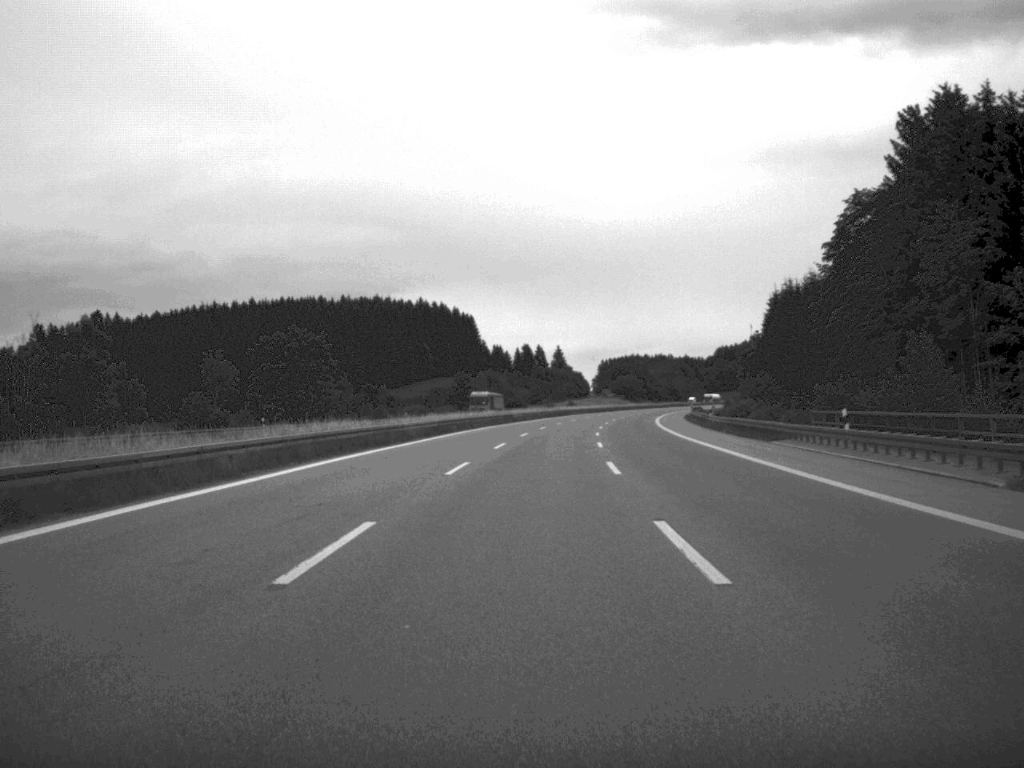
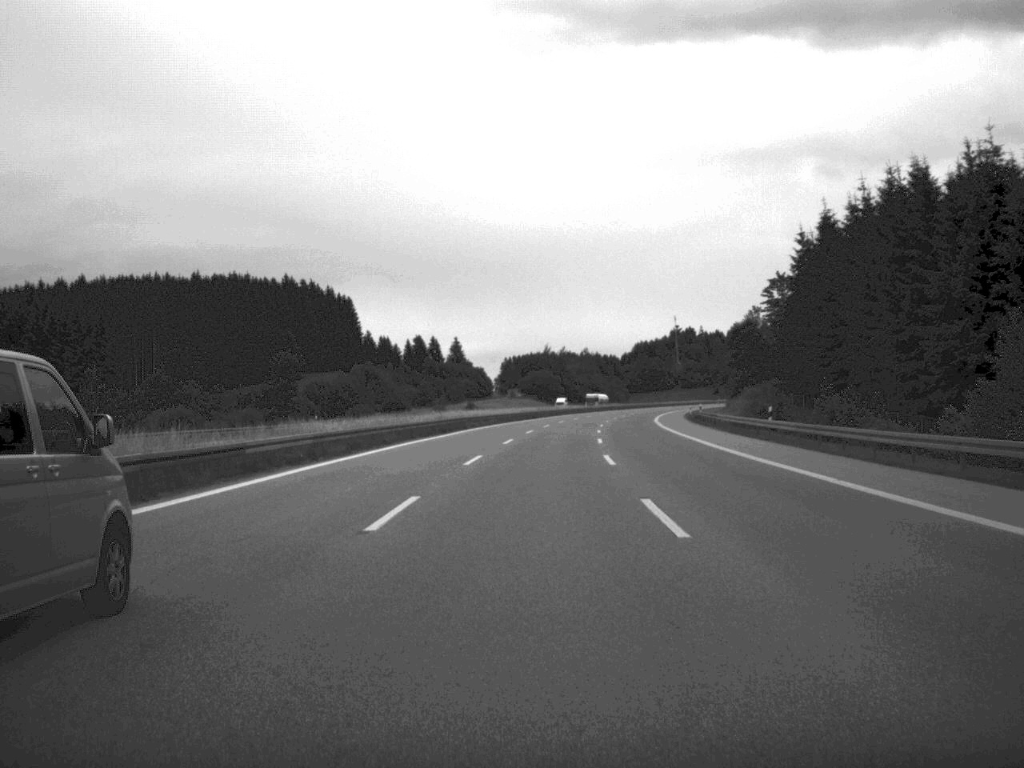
(+3.0, +82.5) m; +4°
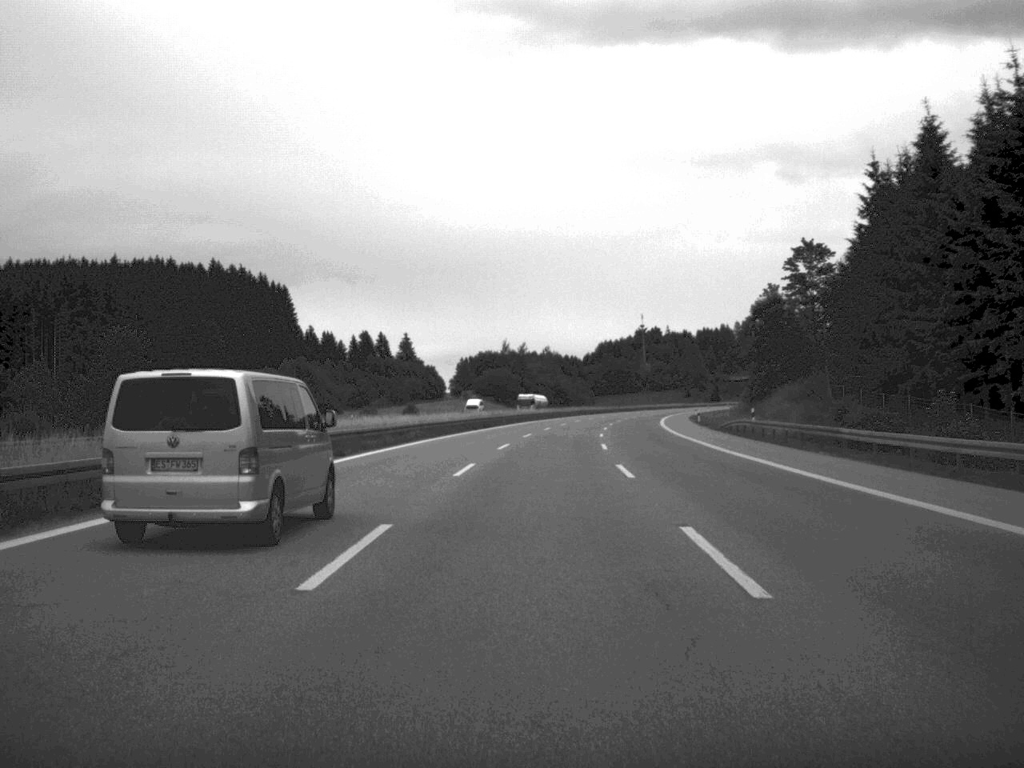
(+0.6, +39.2) m; +2°
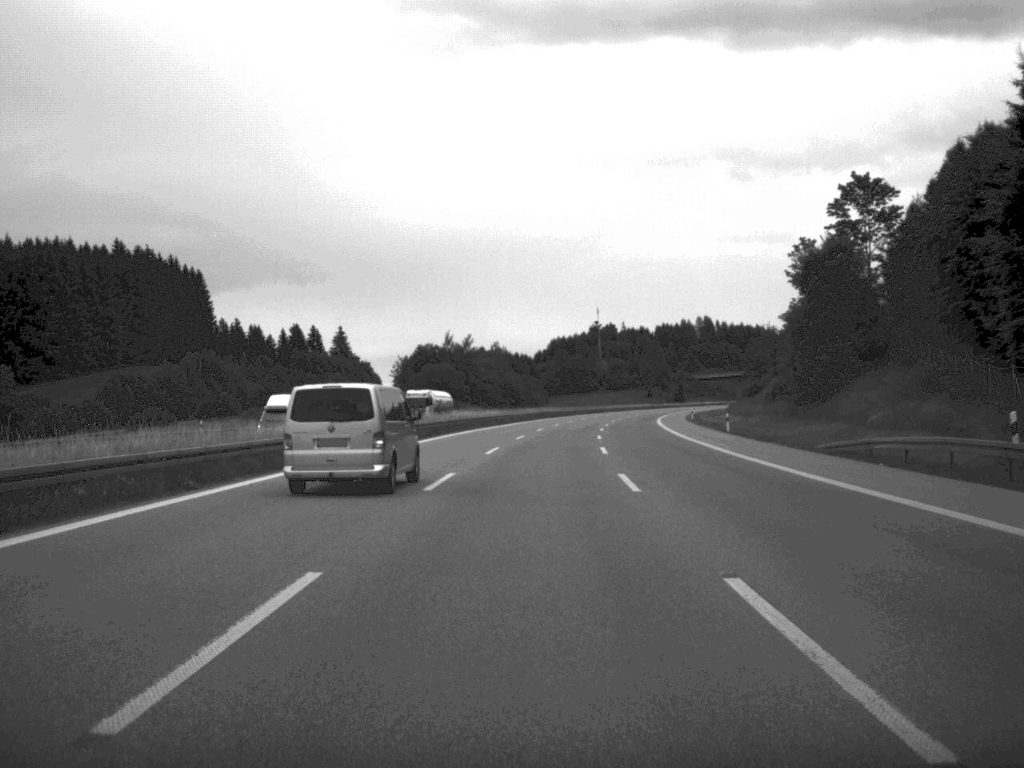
(+0.8, +39.2) m; +2°
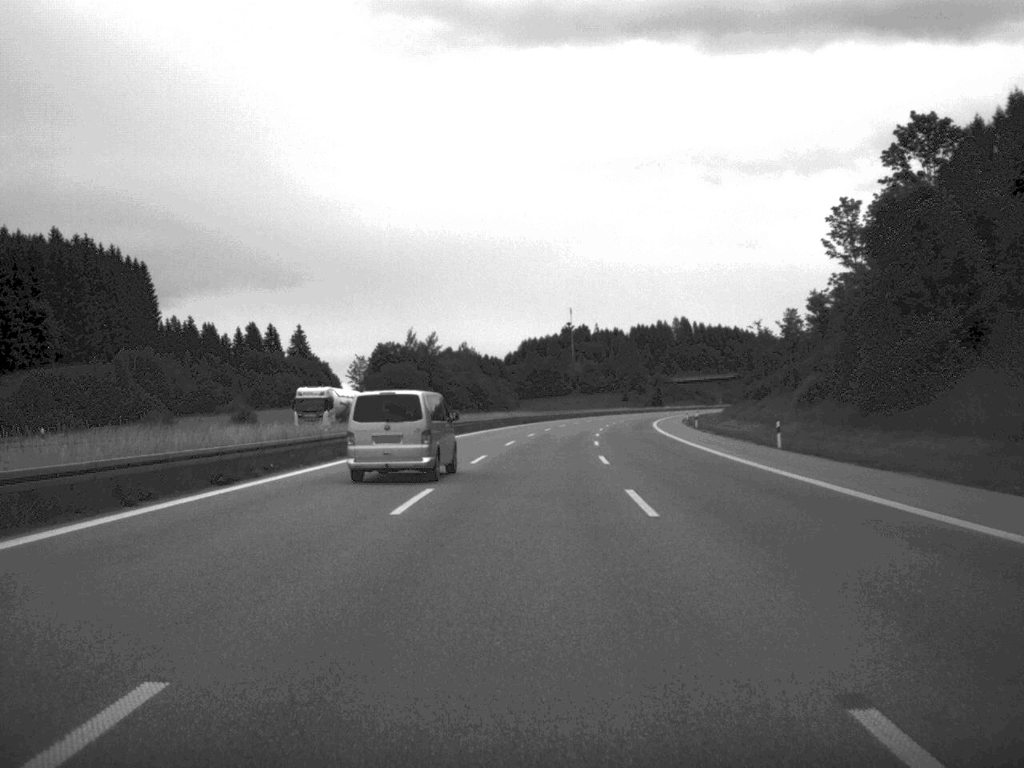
(+0.2, +22.0) m; +1°
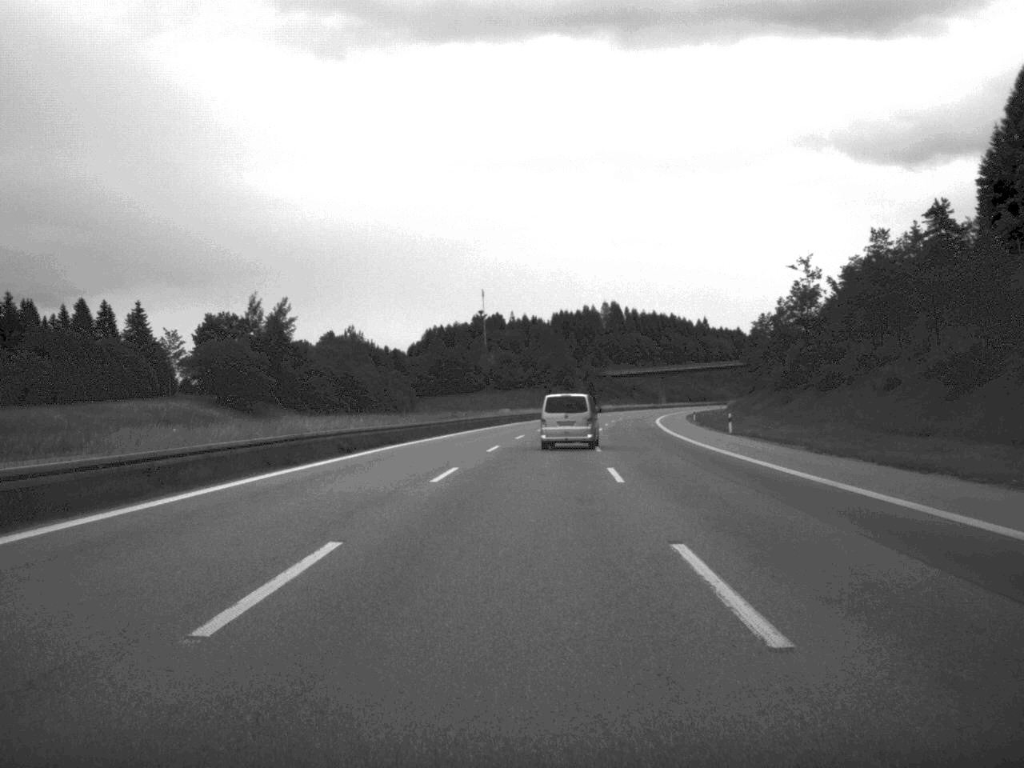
(+2.9, +78.8) m; +4°
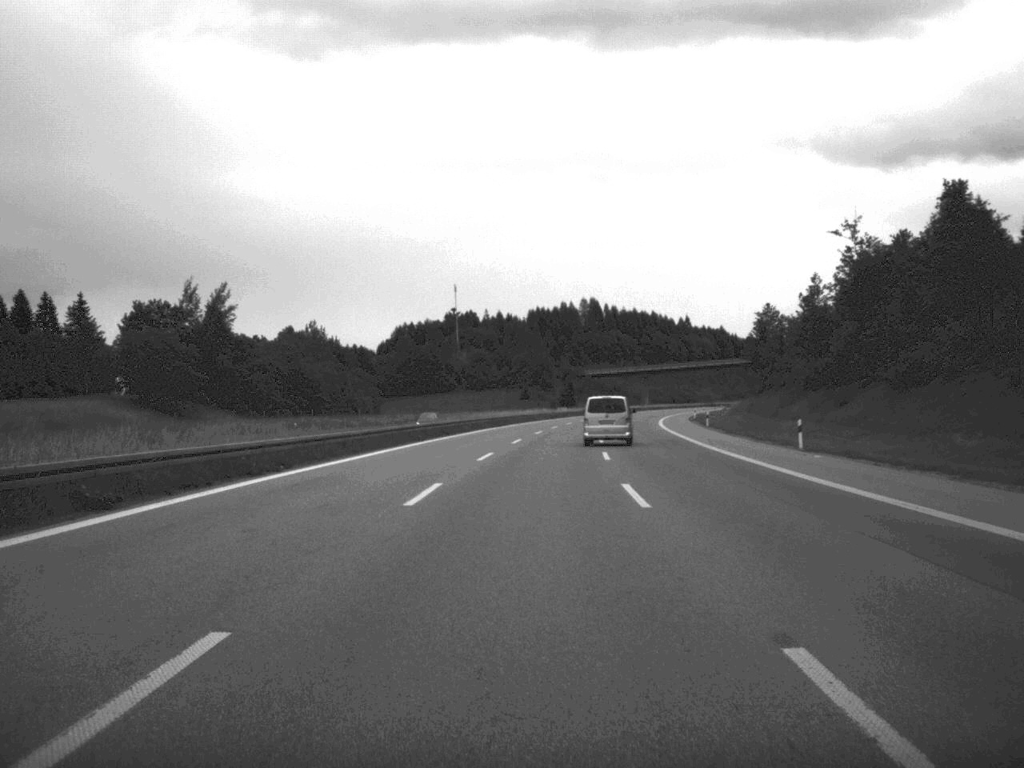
(+0.2, +23.0) m; +1°
